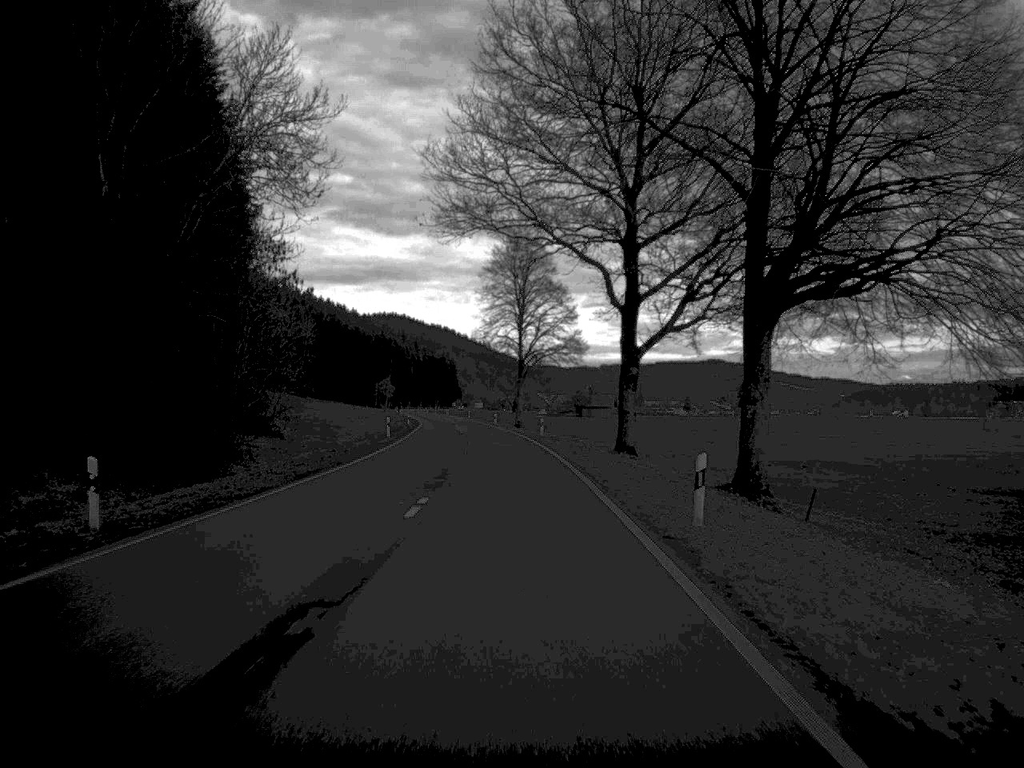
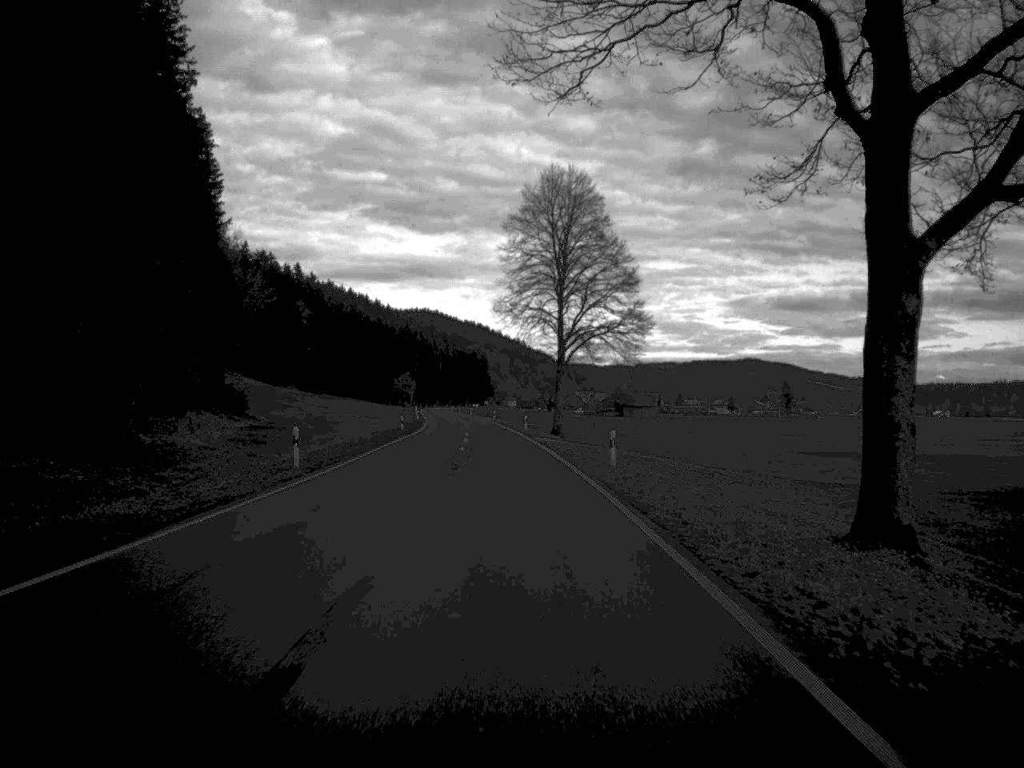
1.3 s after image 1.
(-0.5, +34.3) m; -2°
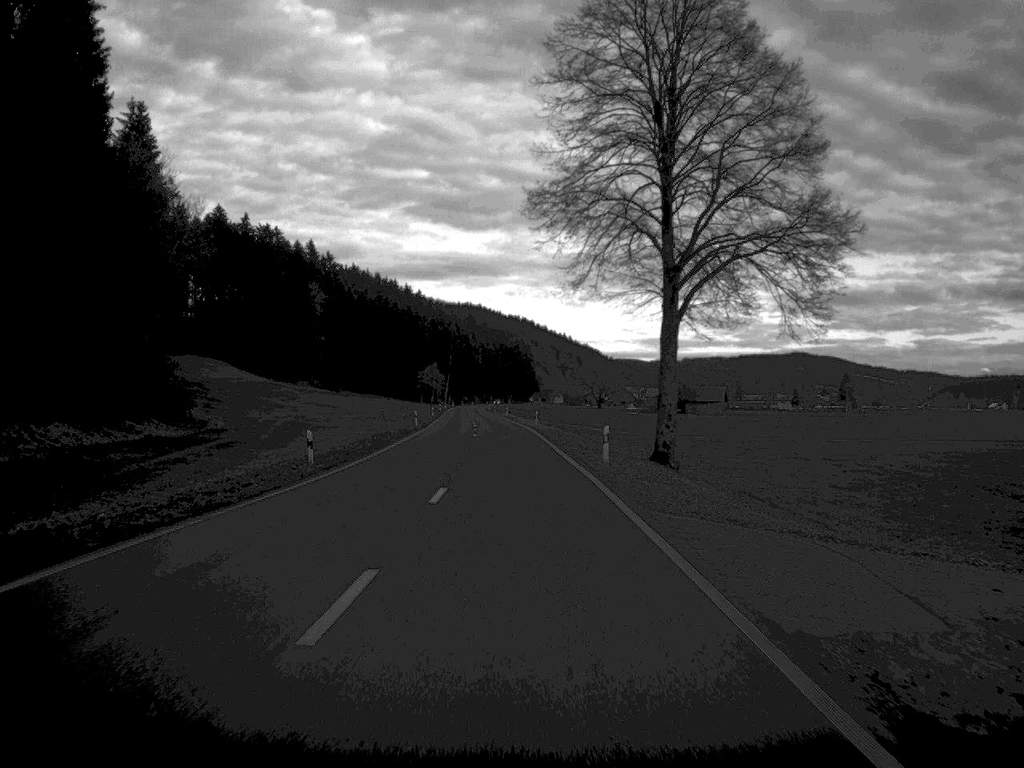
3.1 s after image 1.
(-0.9, +47.7) m; -2°
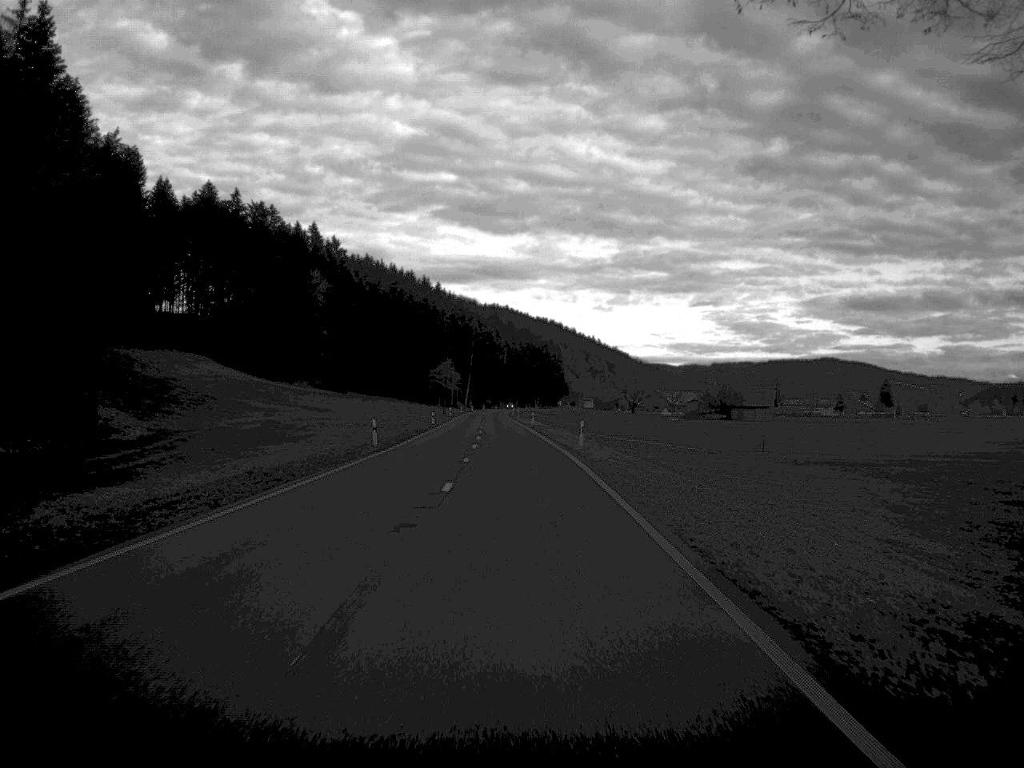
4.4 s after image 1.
(-0.4, +35.1) m; -1°
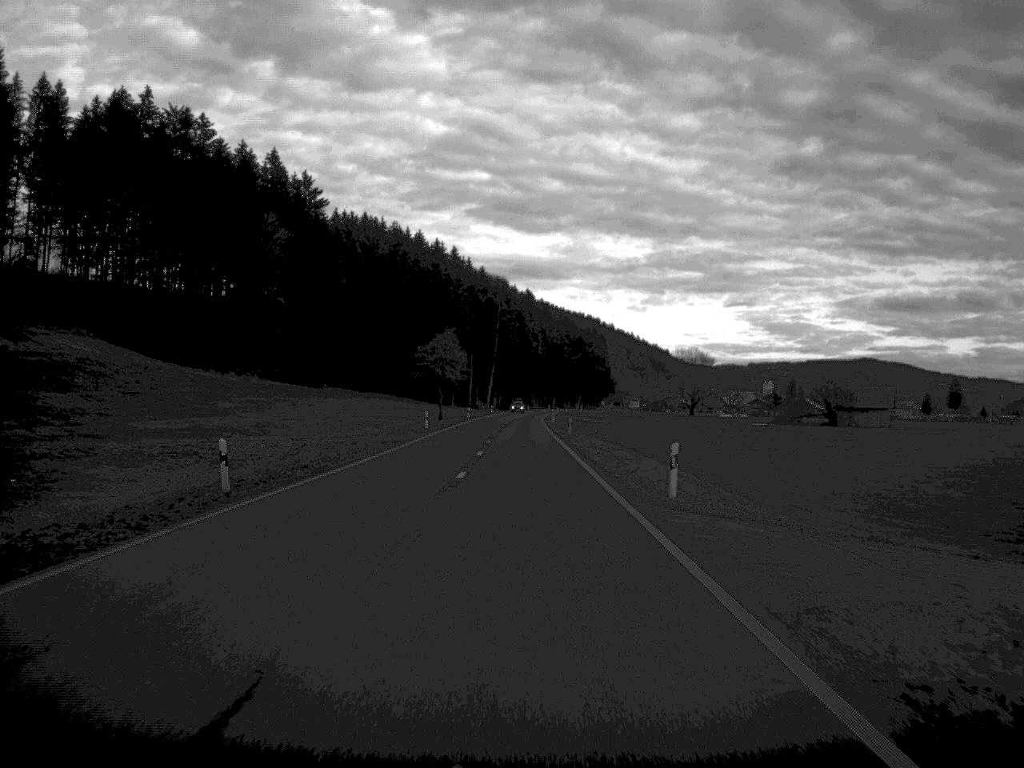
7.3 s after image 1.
(-1.4, +79.6) m; -2°
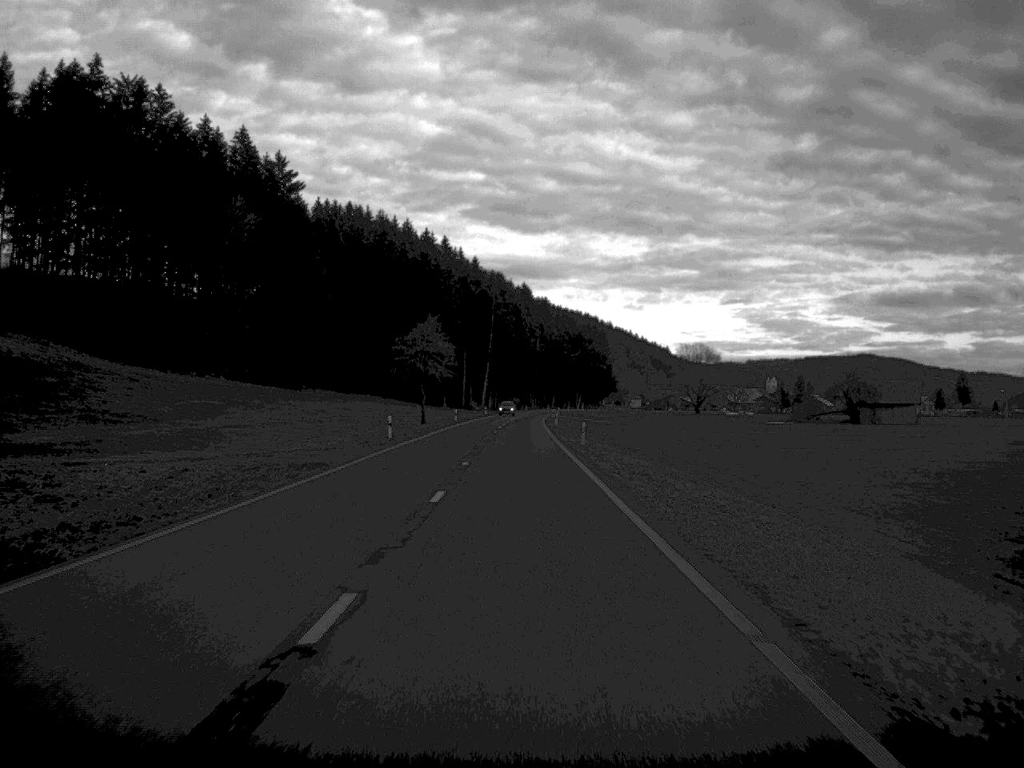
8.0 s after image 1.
(0.0, +18.6) m; 0°
